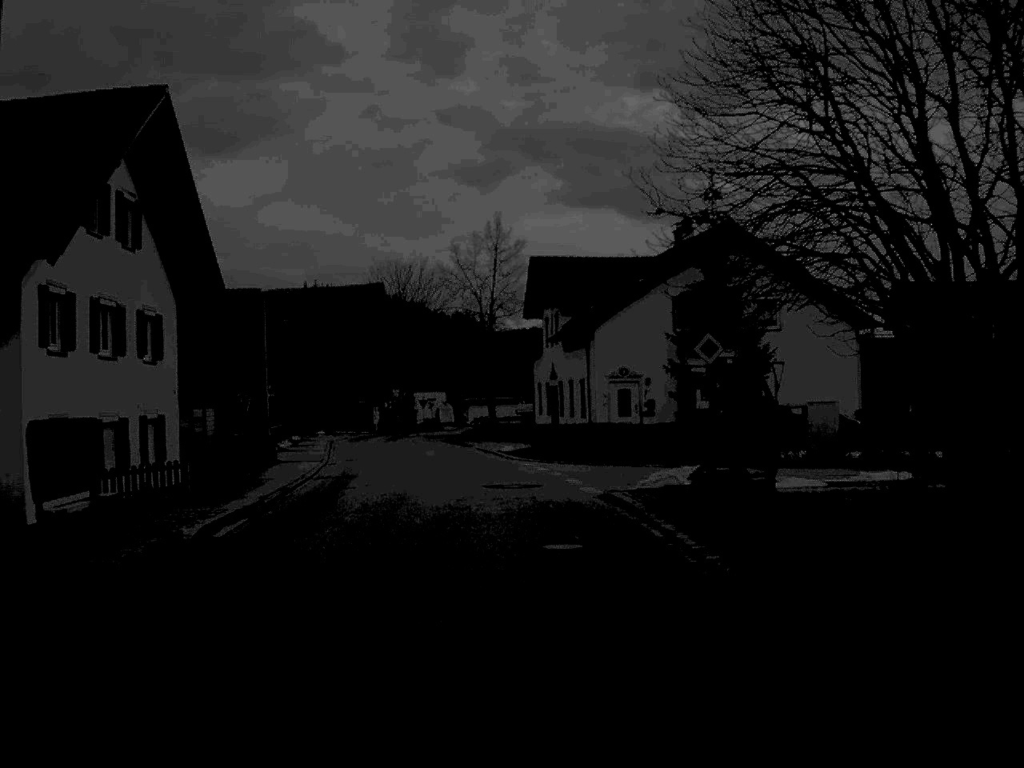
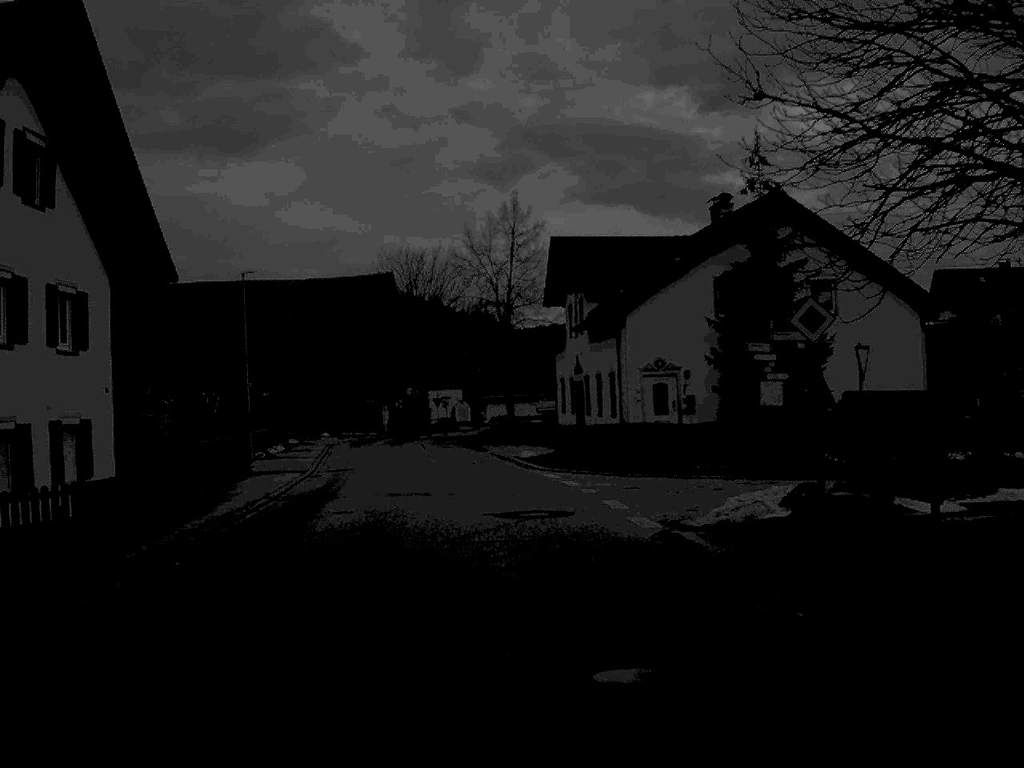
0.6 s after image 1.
(0.0, +6.5) m; -1°
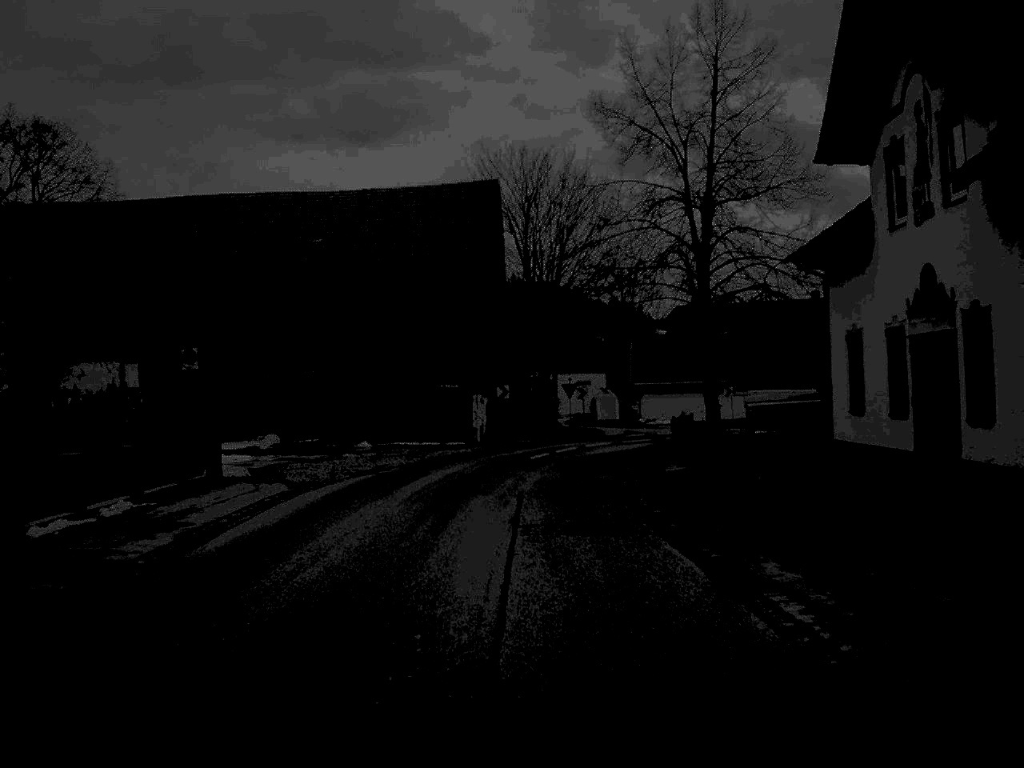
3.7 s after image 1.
(-2.0, +34.0) m; -6°
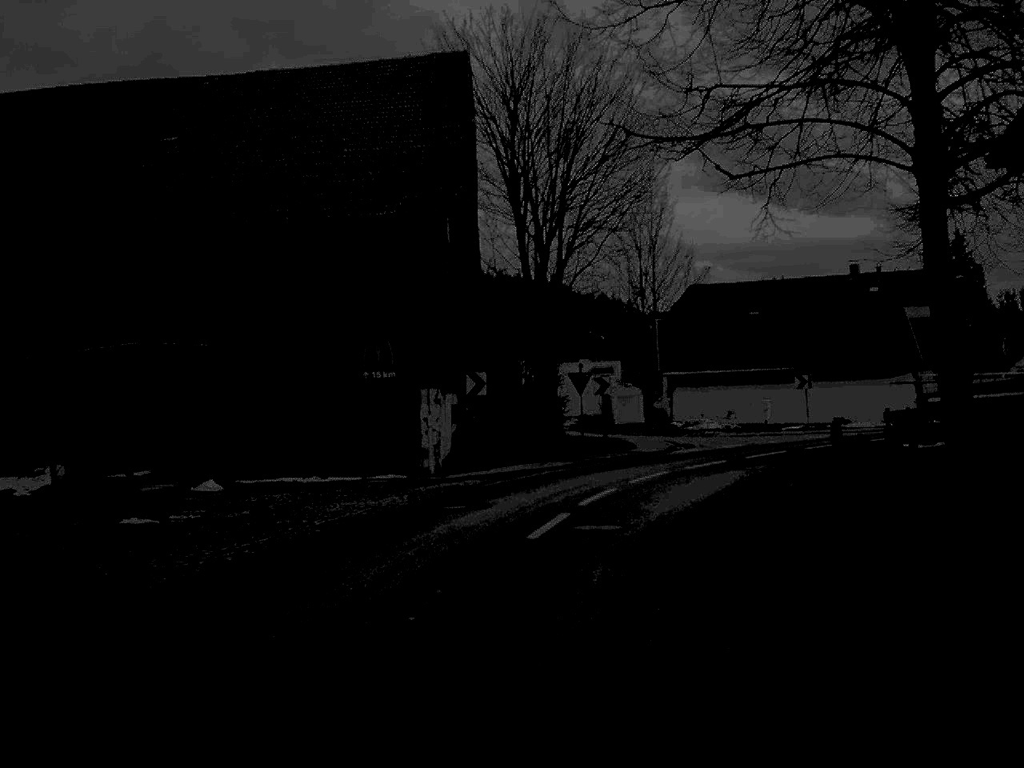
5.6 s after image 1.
(-0.1, +20.2) m; +1°
